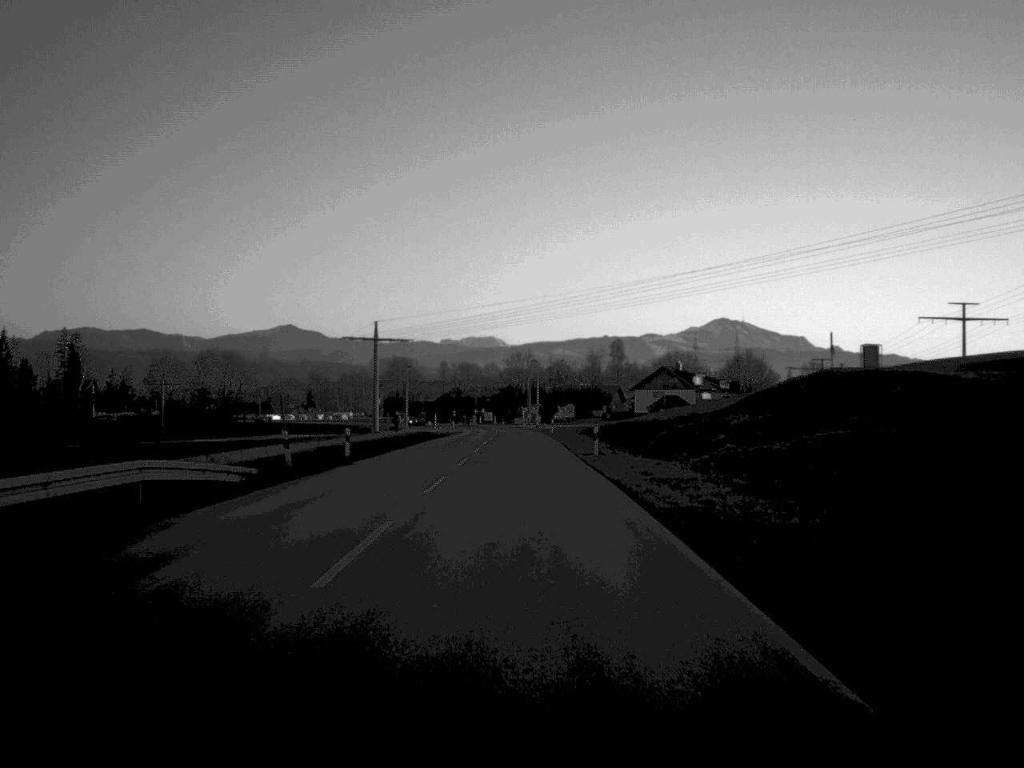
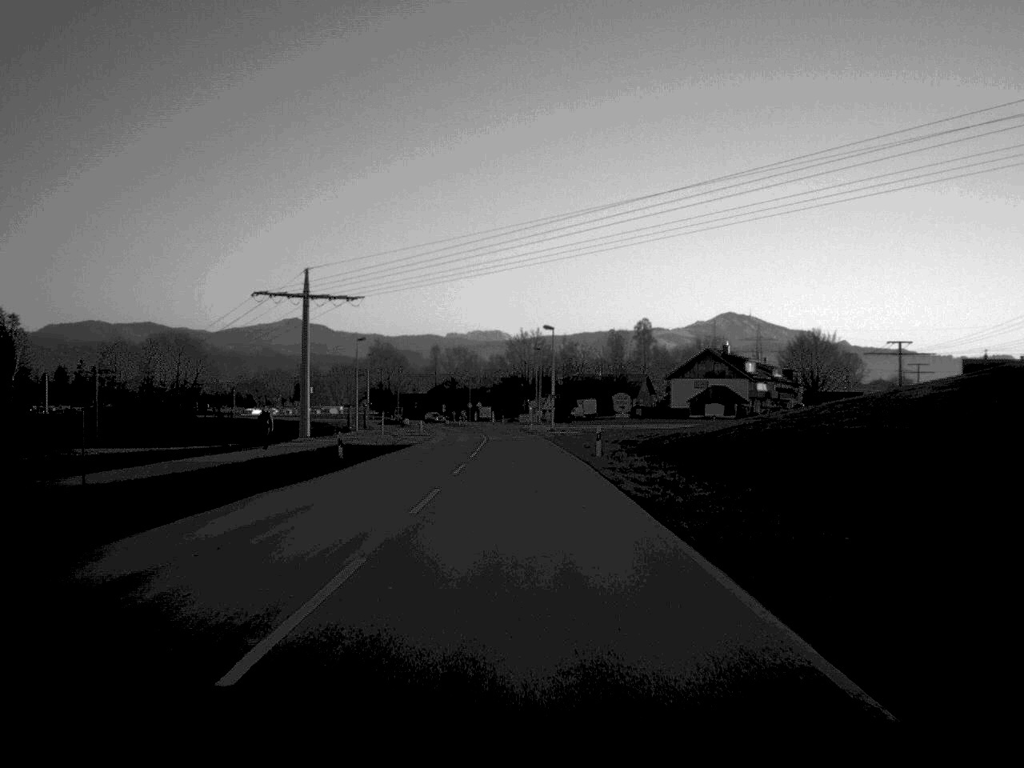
(-0.2, +51.5) m; 0°
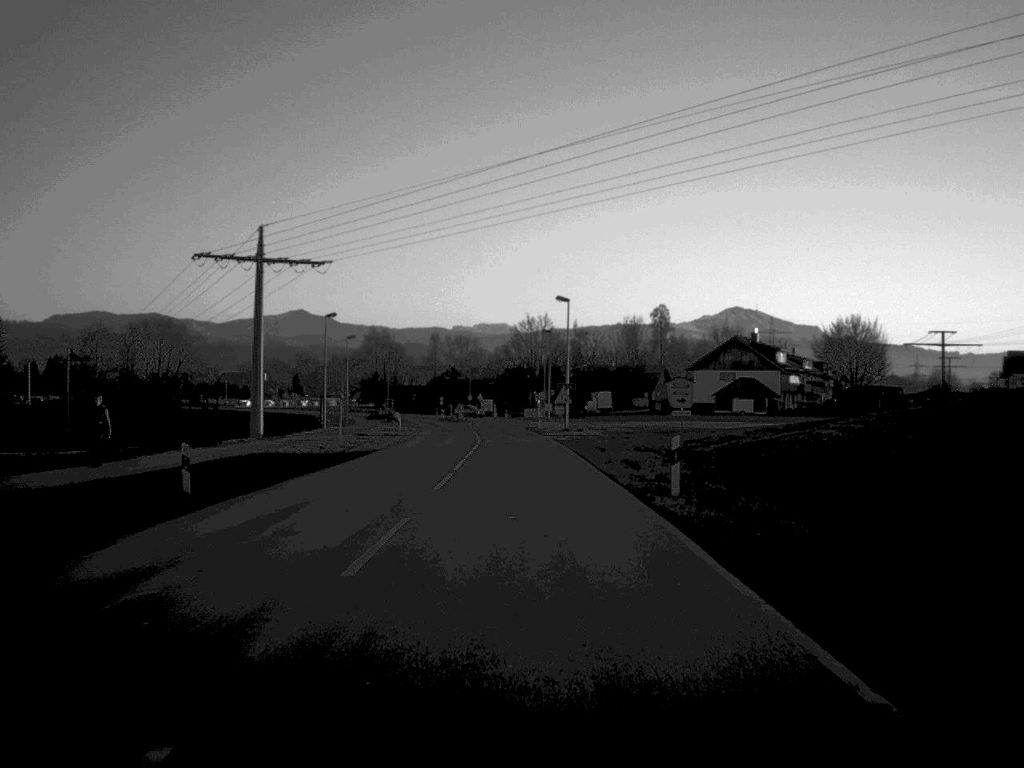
(-0.1, +19.5) m; 0°
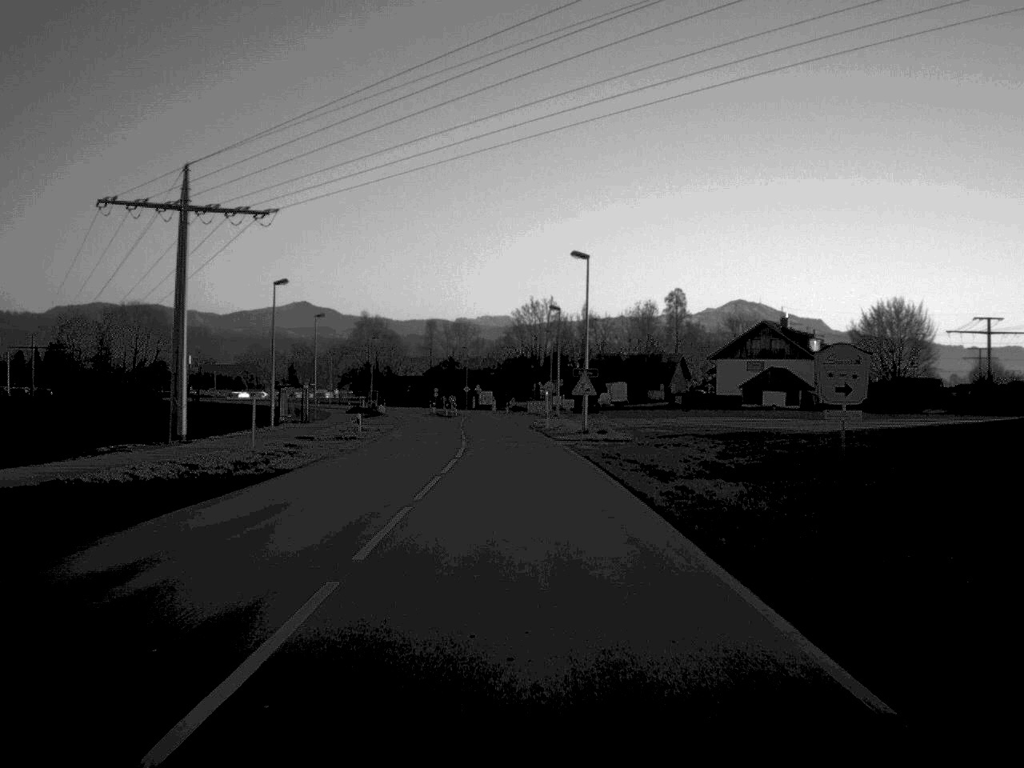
(0.0, +18.6) m; 0°
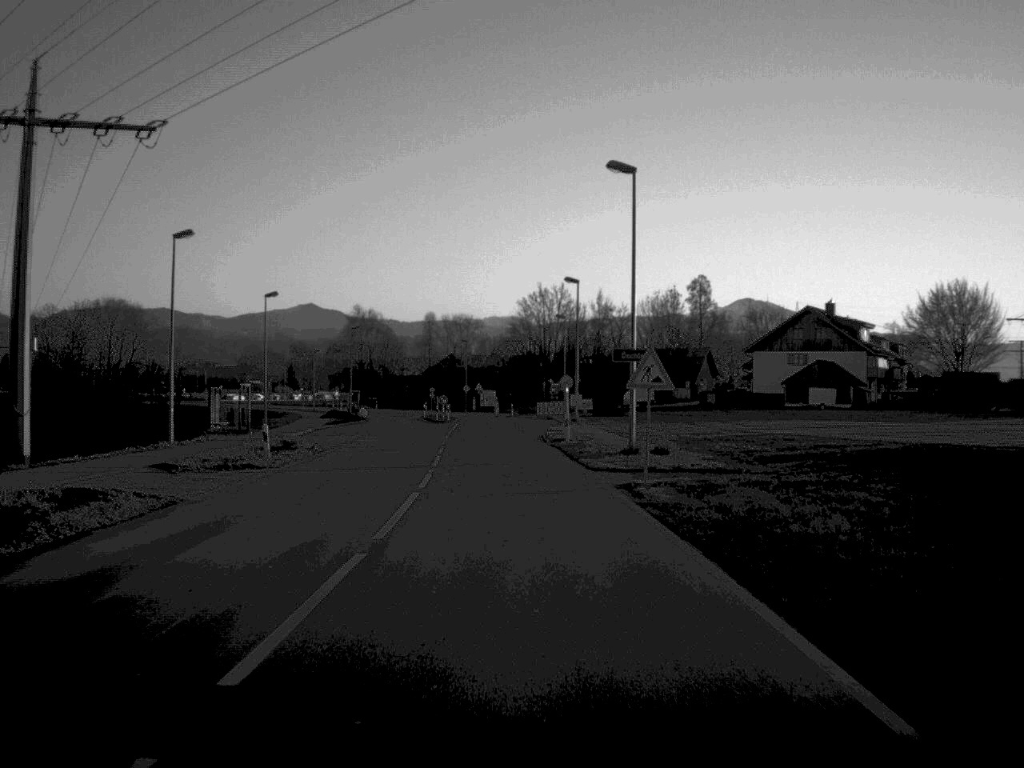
(-0.1, +20.4) m; 0°
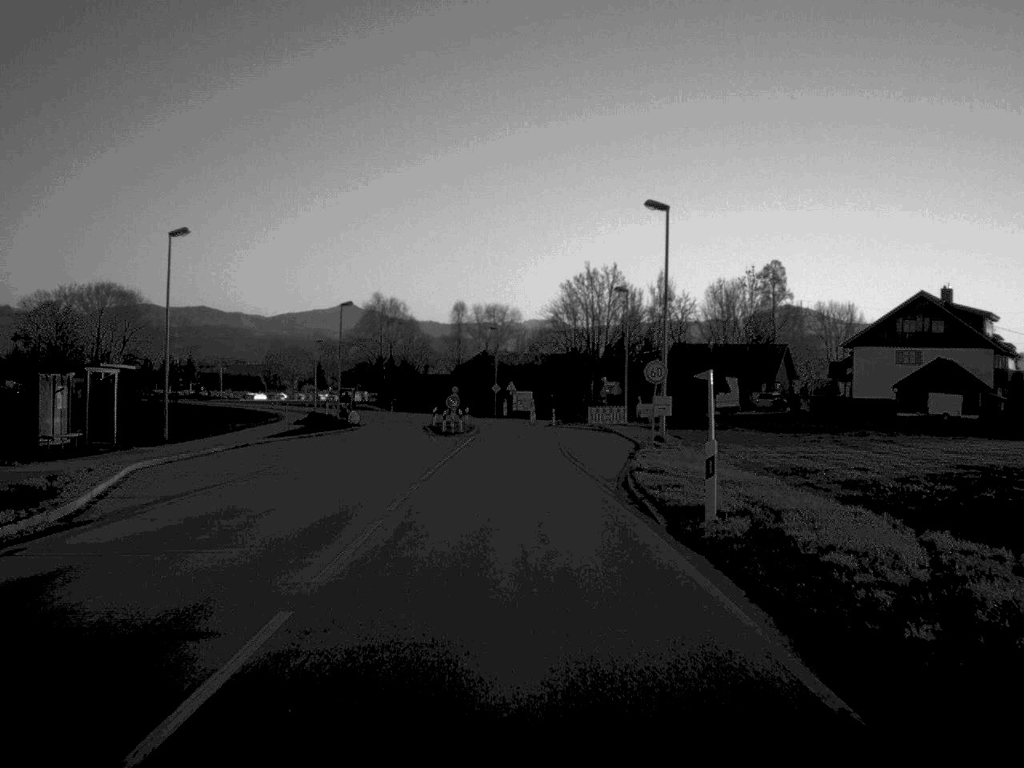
(-0.4, +27.0) m; -2°
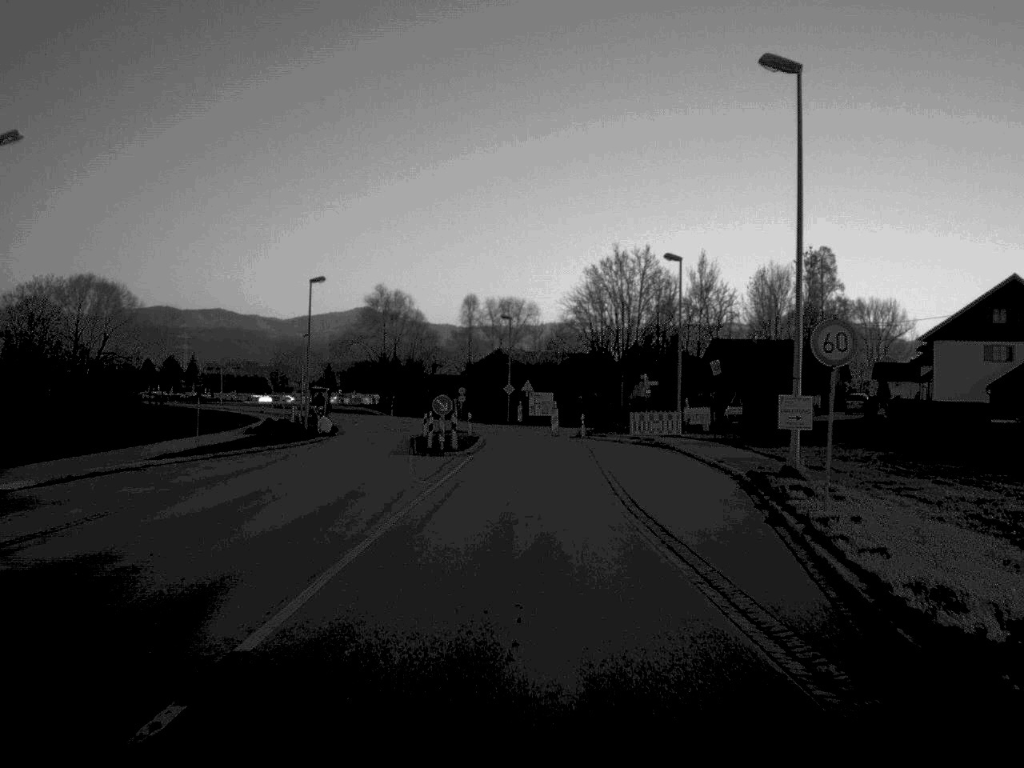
(-0.1, +17.8) m; -1°
